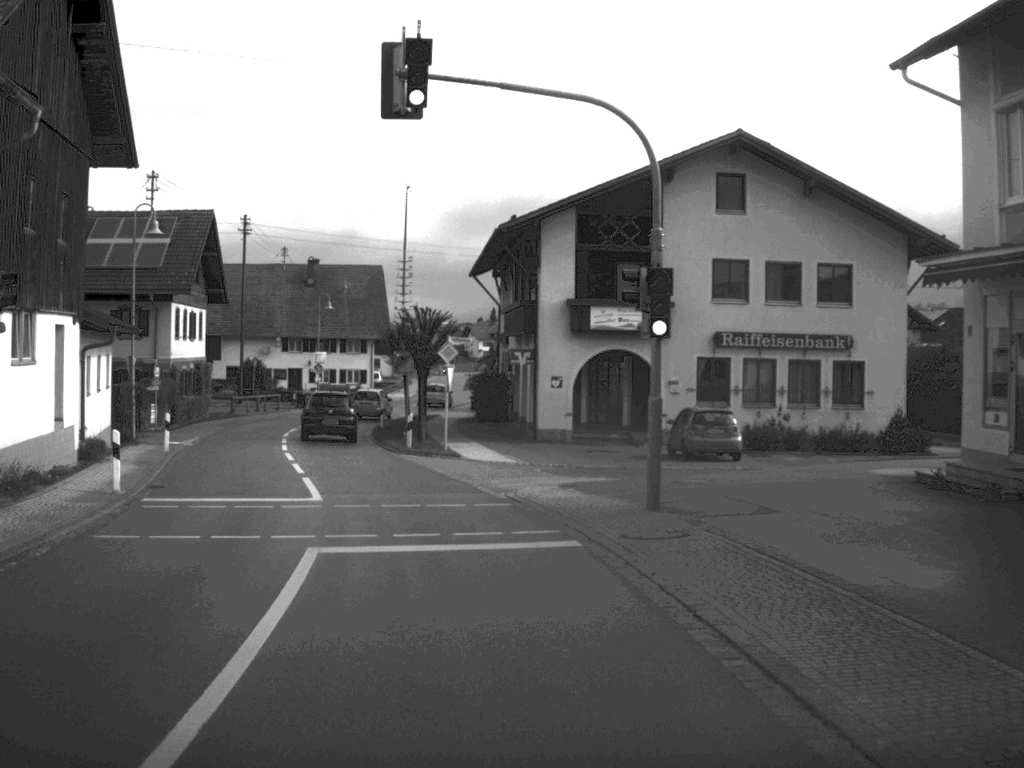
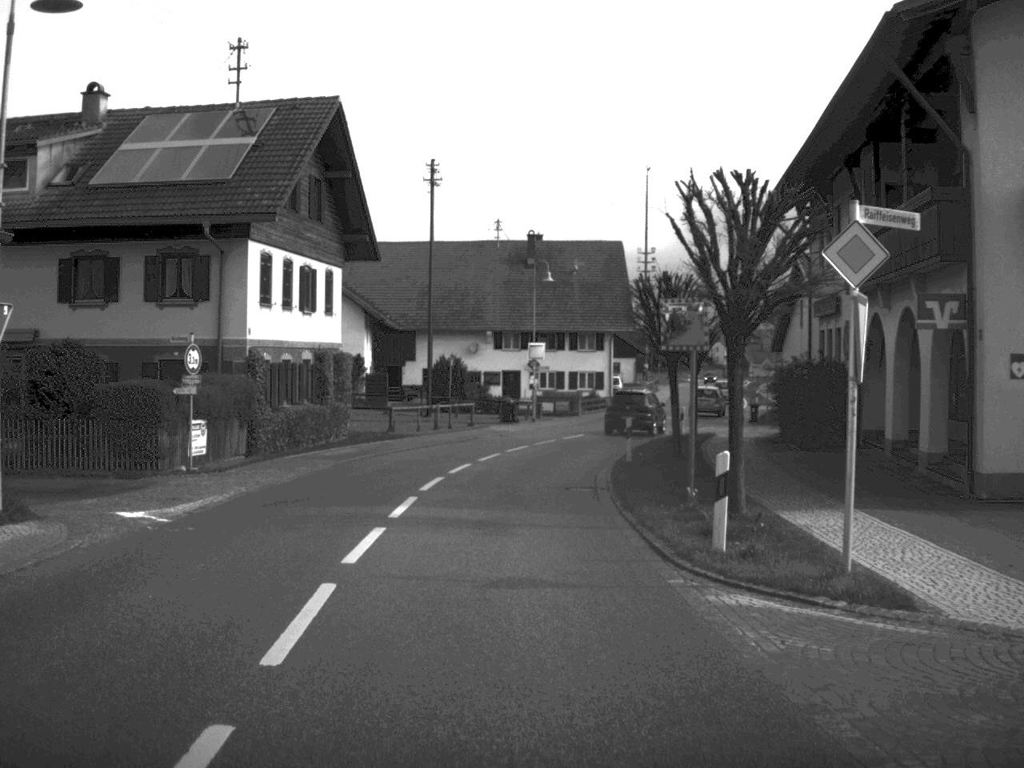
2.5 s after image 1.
(-2.5, +23.6) m; -10°
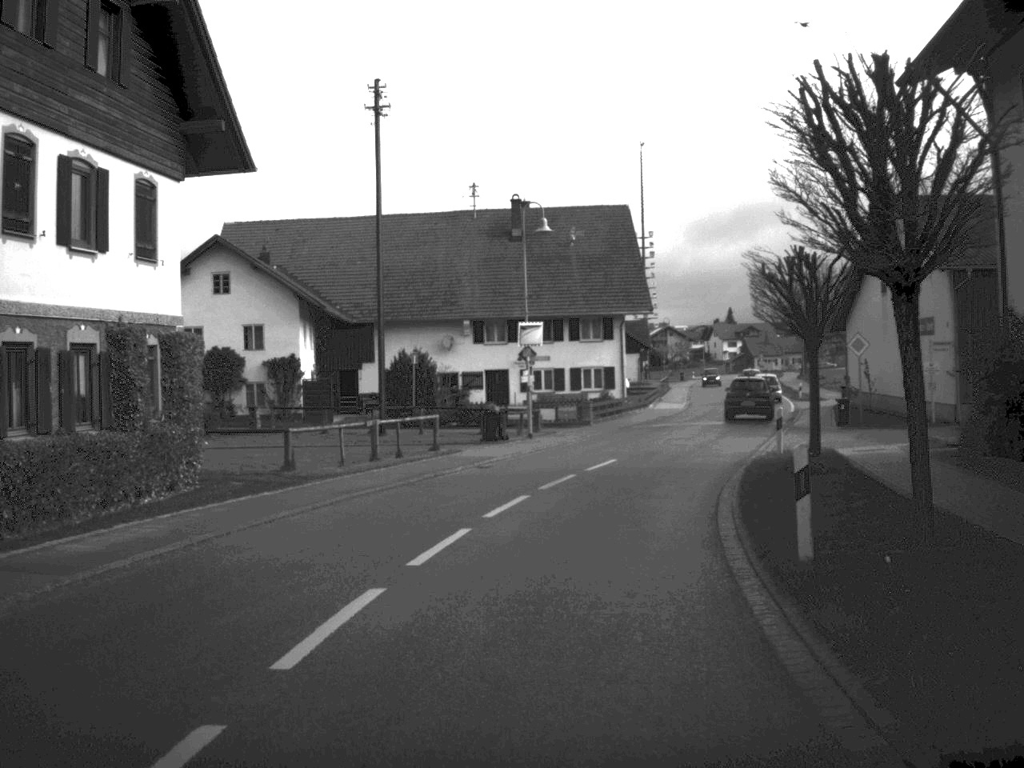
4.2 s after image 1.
(-0.1, +17.7) m; +1°
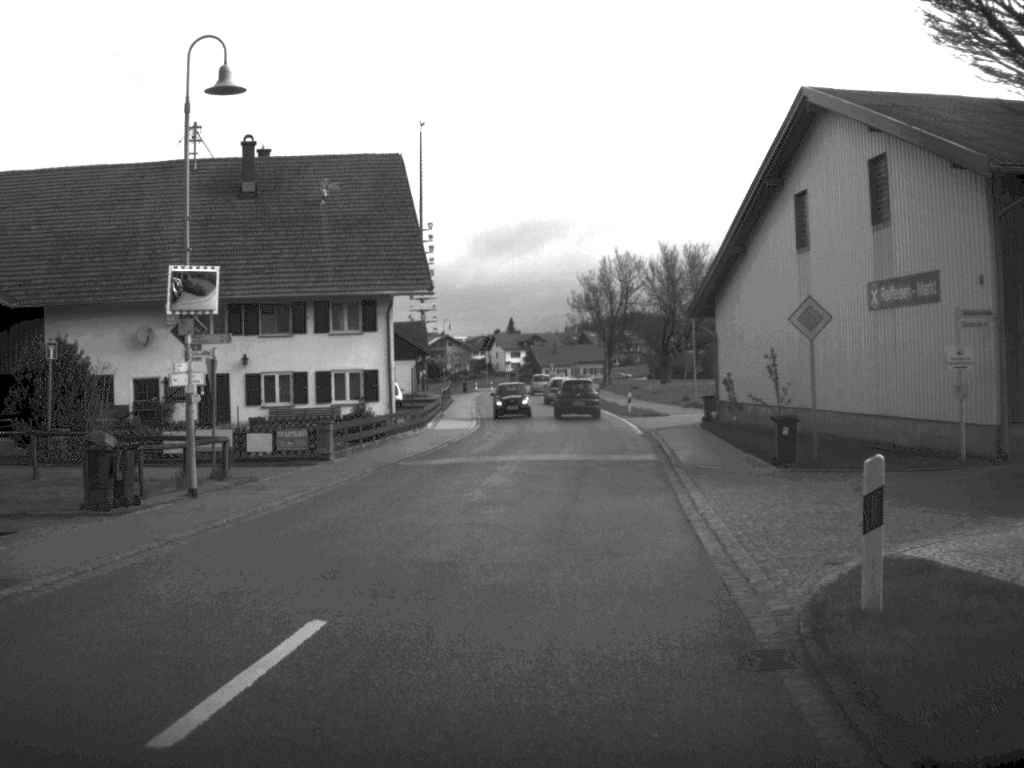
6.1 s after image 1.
(+1.5, +19.0) m; +10°
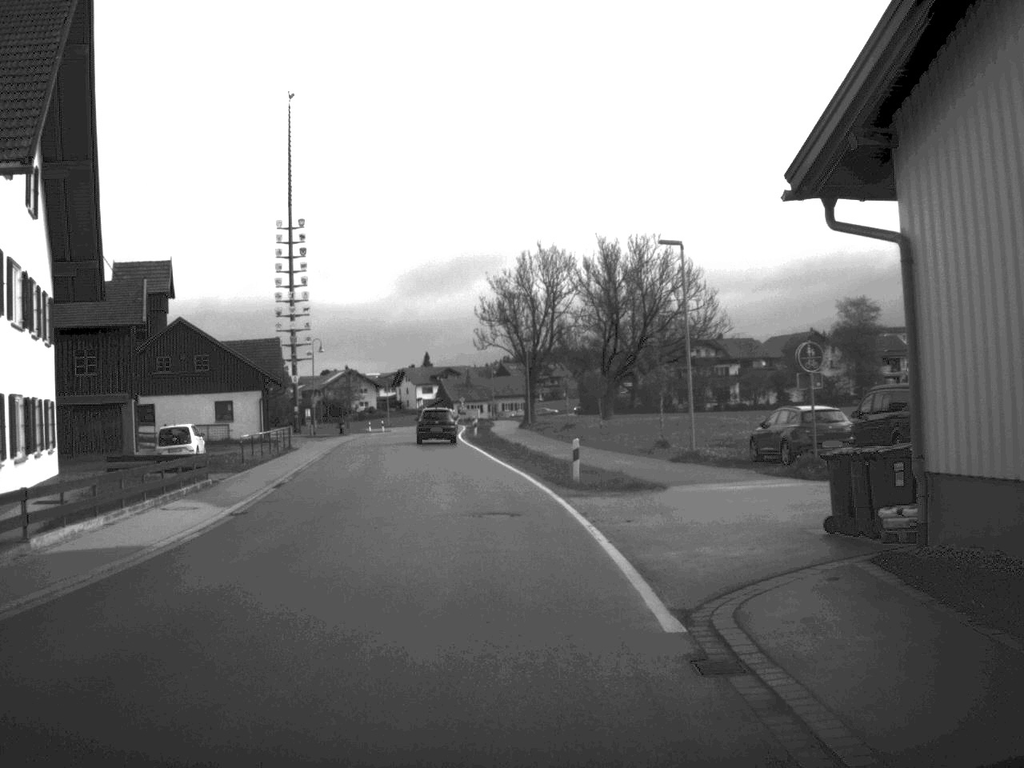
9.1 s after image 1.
(+1.7, +29.9) m; +3°
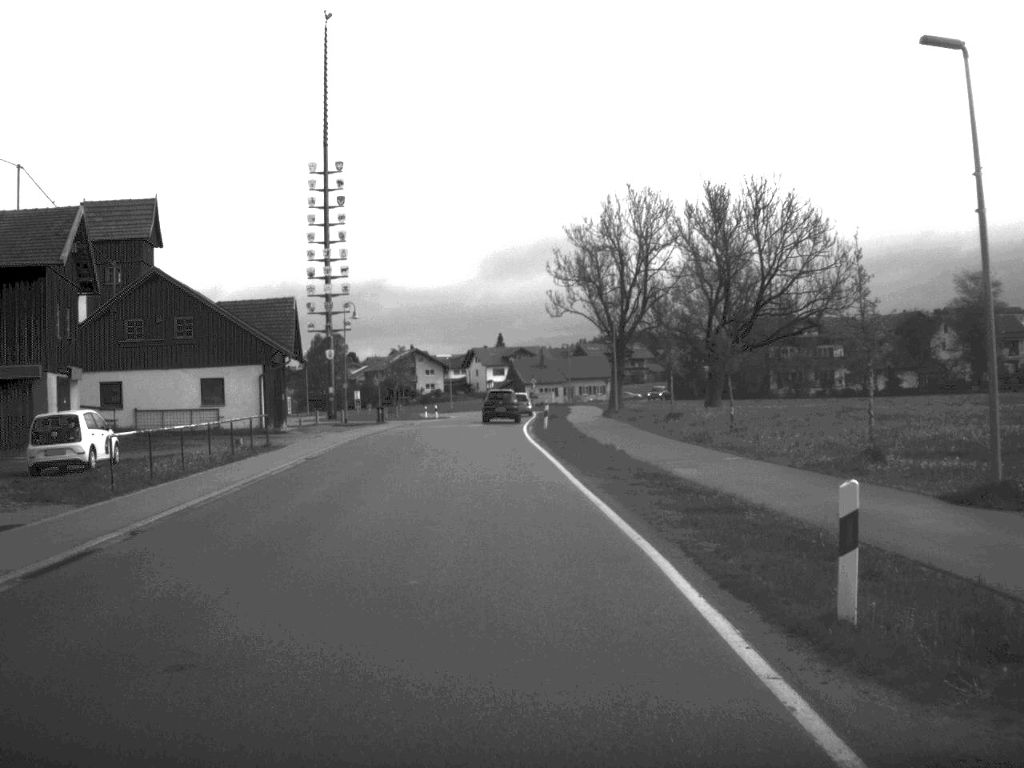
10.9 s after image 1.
(-0.5, +18.8) m; -4°
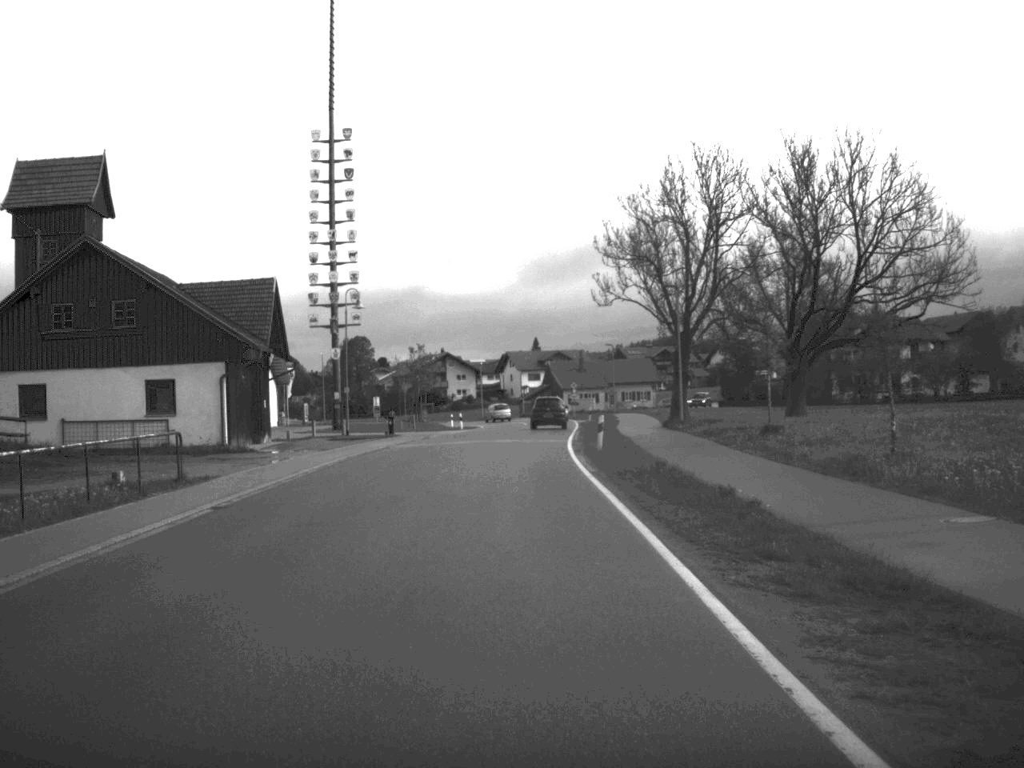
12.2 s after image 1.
(-0.3, +13.6) m; -2°
